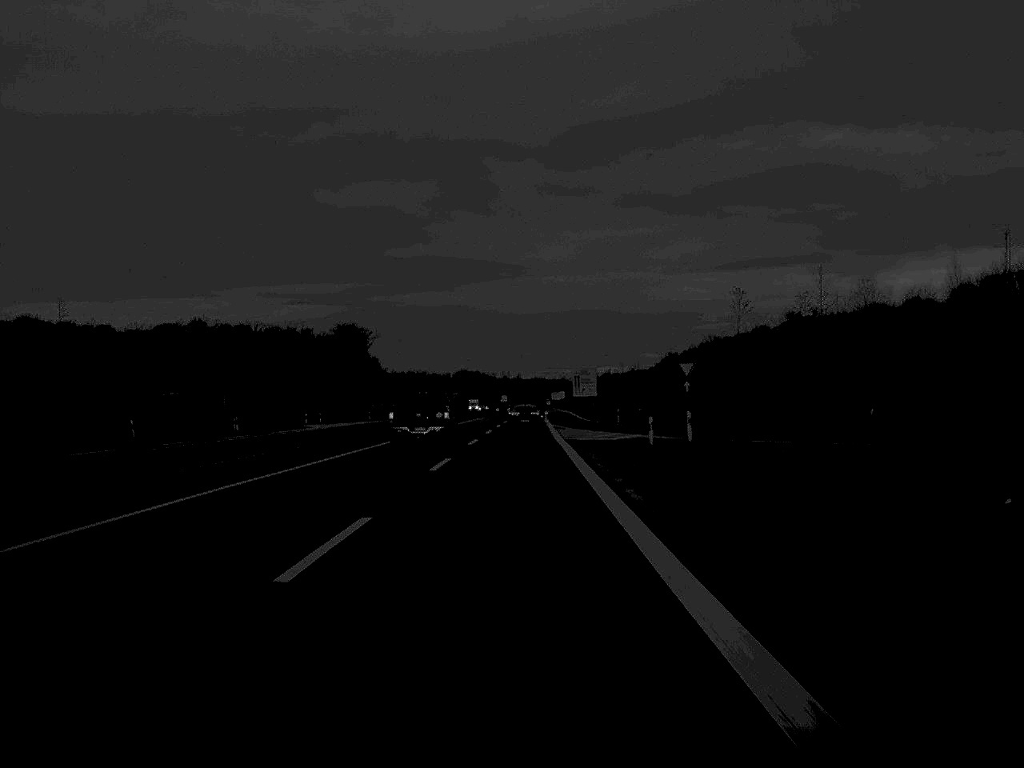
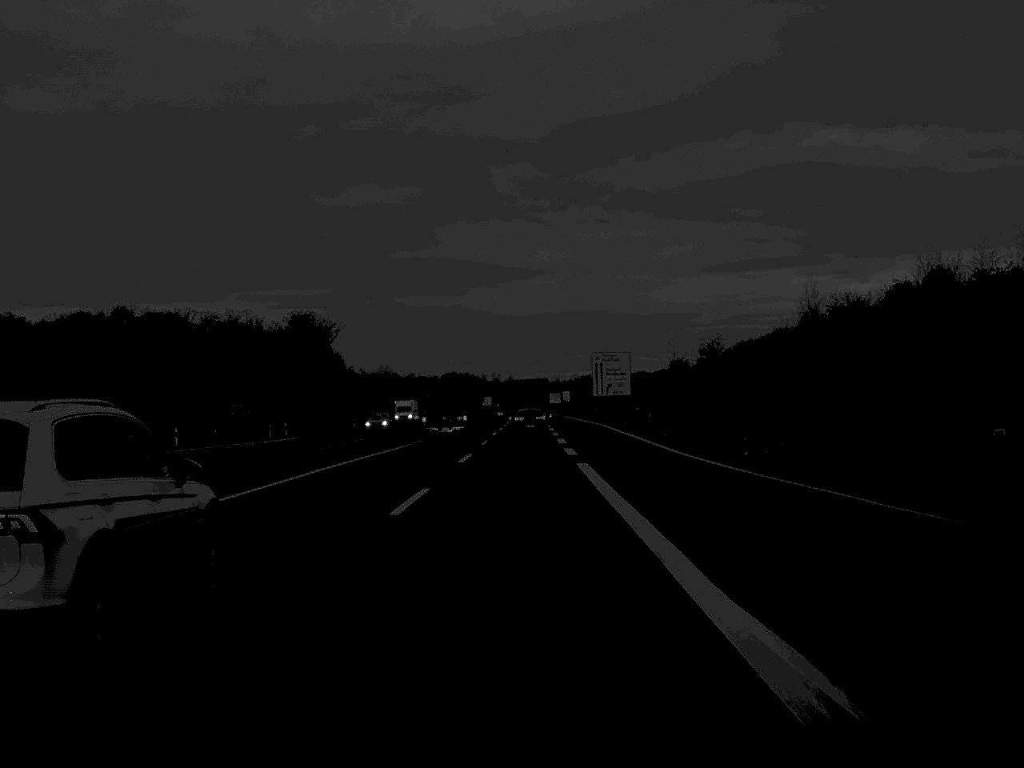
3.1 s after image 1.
(+0.1, +82.1) m; 0°
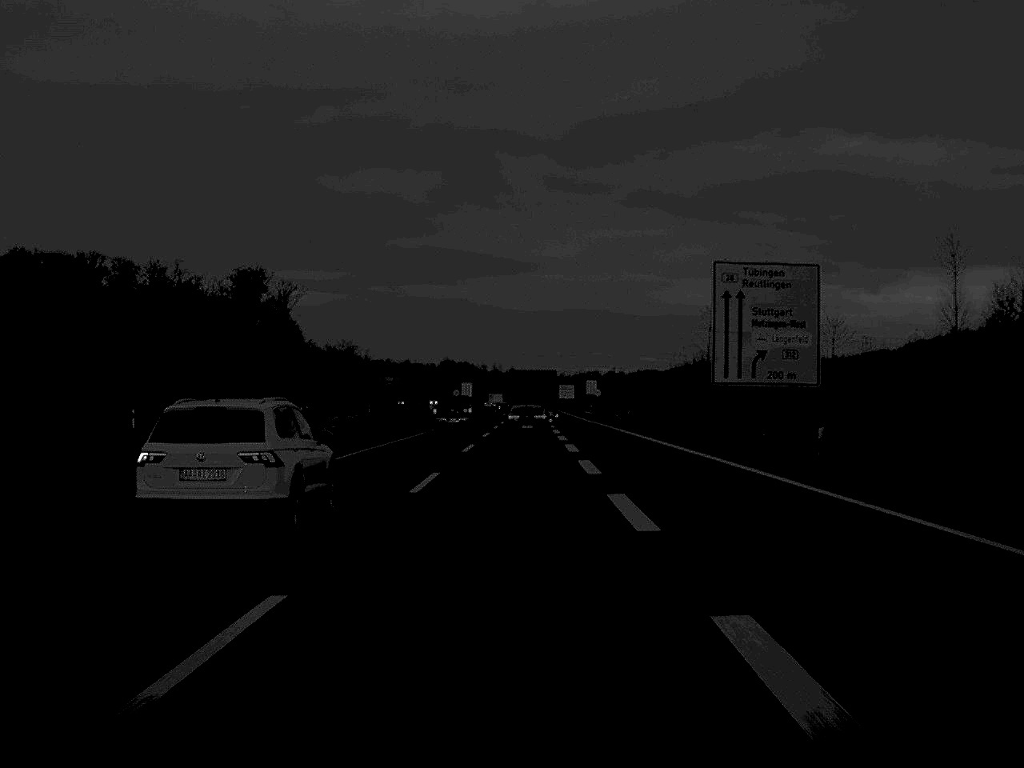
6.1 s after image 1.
(+0.1, +86.5) m; 0°
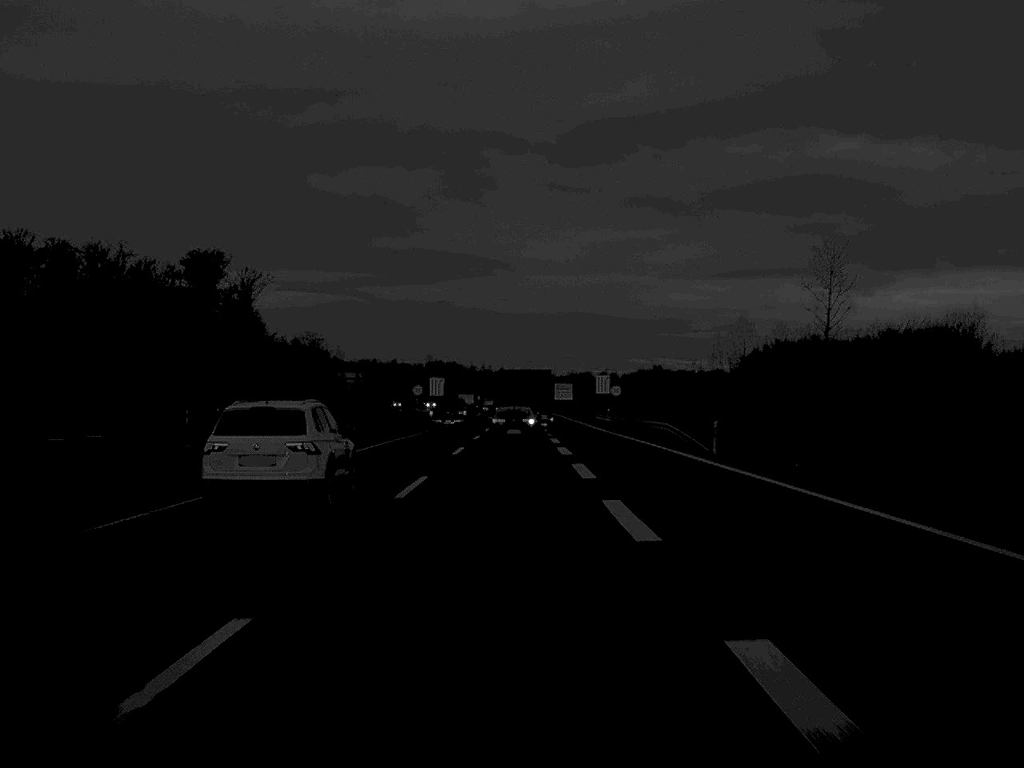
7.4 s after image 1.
(+0.1, +37.0) m; 0°
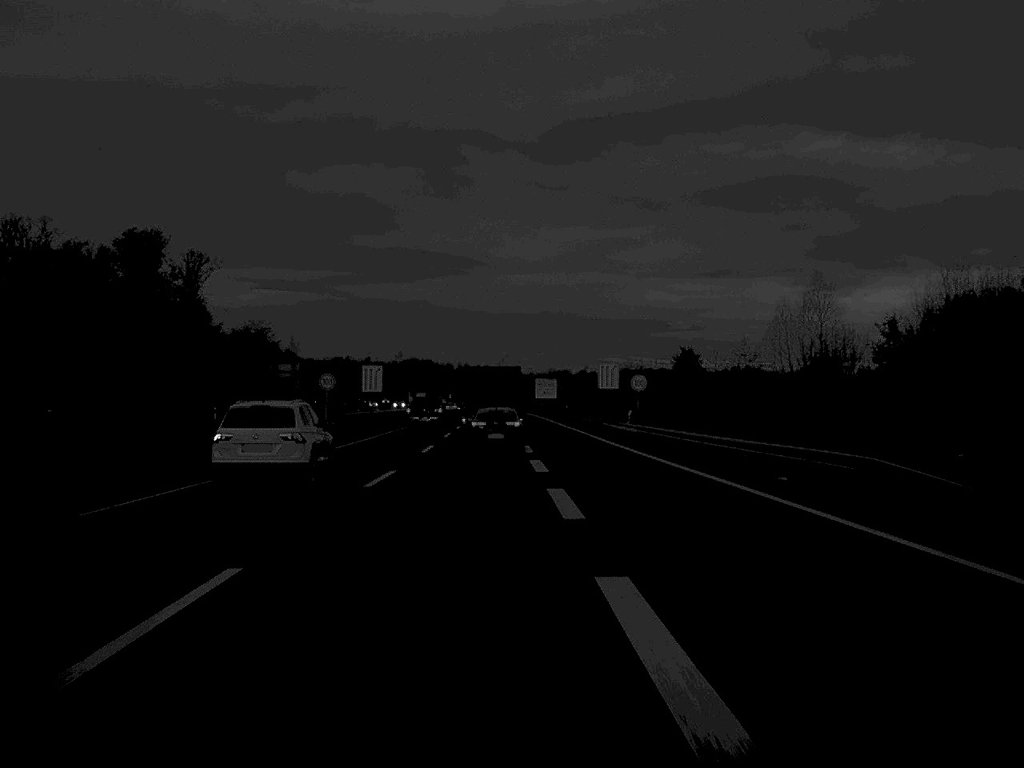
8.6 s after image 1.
(+0.3, +33.1) m; +1°
